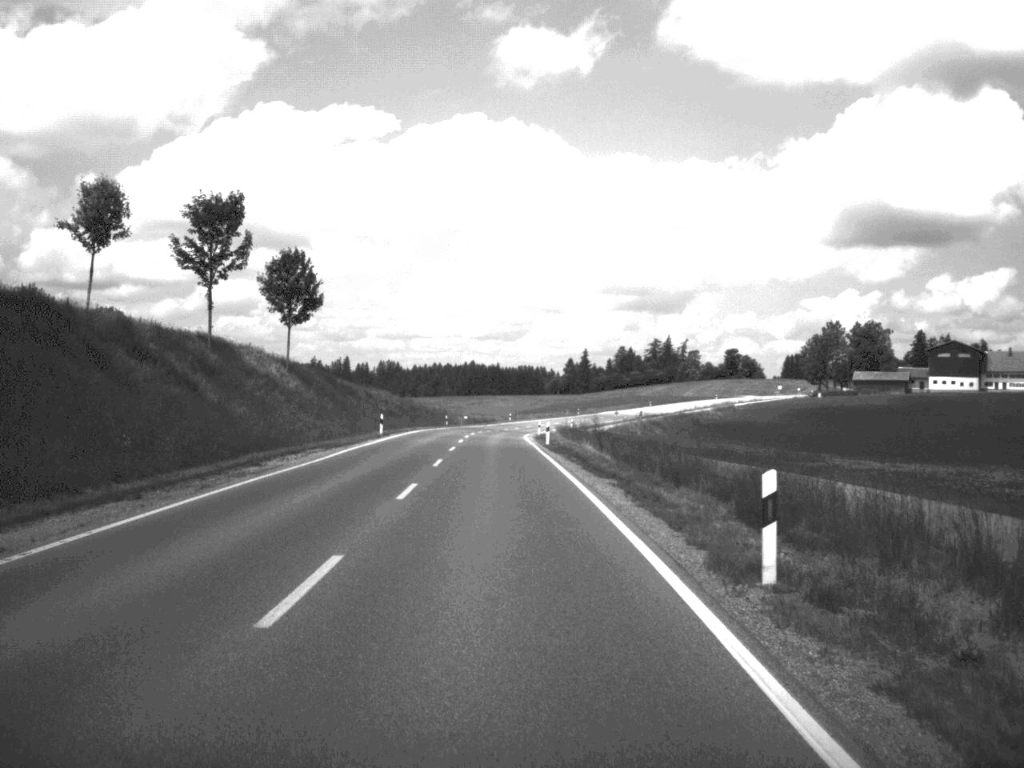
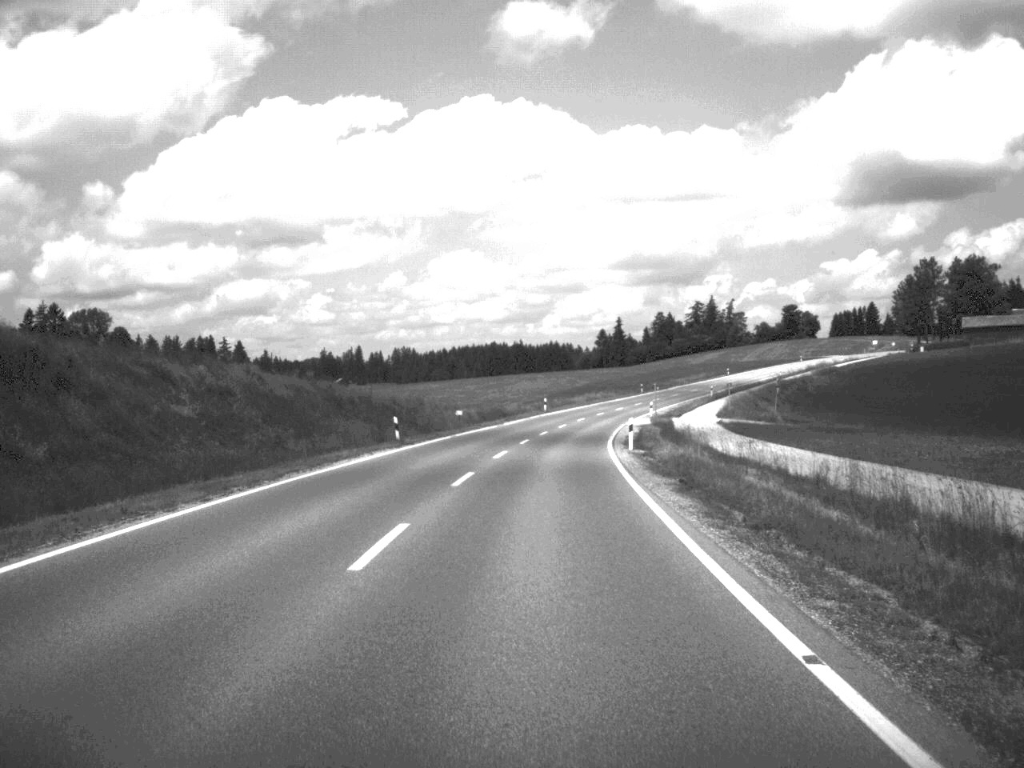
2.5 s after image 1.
(-1.6, +65.8) m; -1°
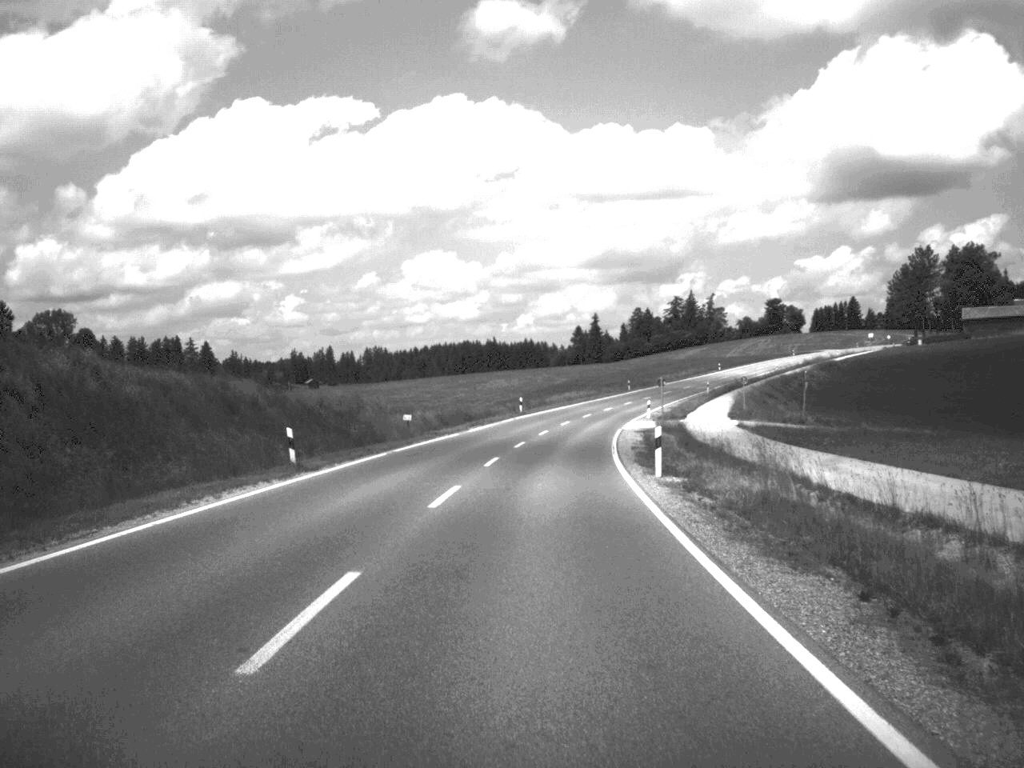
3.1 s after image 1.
(+0.1, +15.7) m; +1°
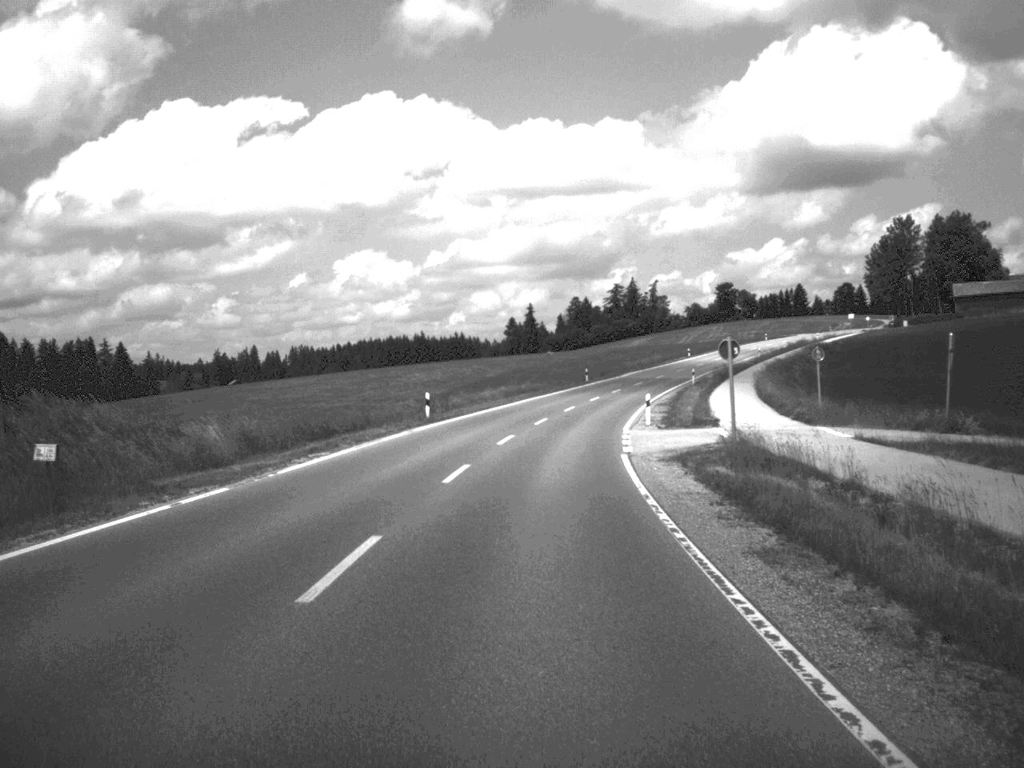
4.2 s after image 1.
(+0.8, +32.2) m; +3°
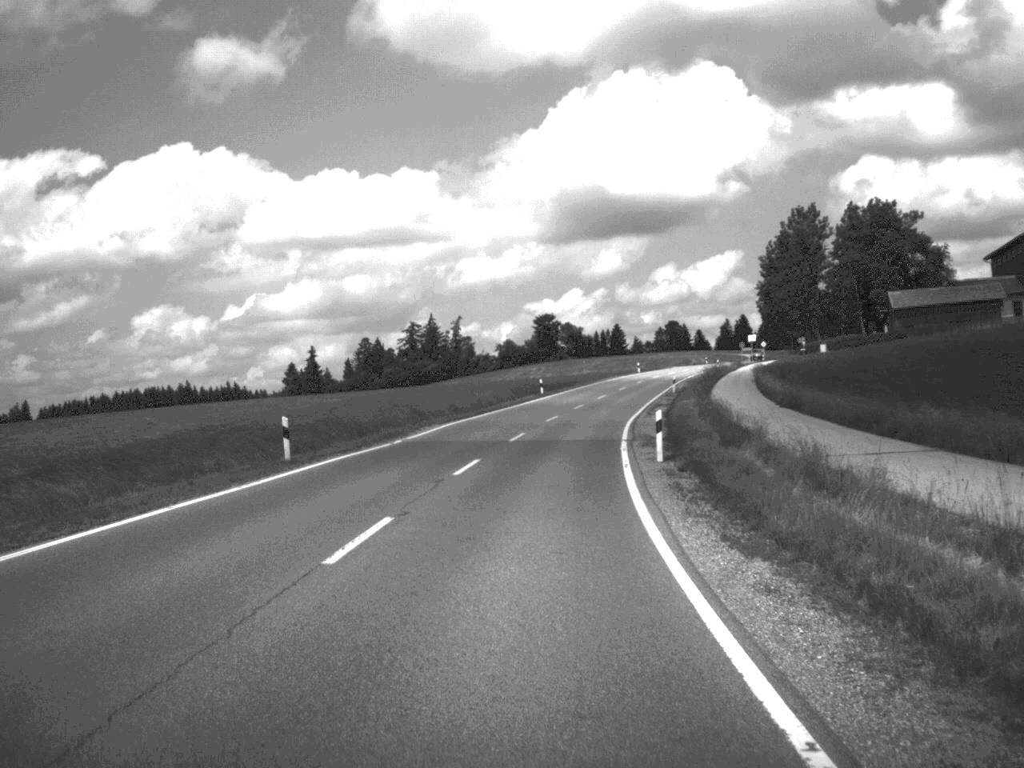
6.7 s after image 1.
(+5.1, +66.0) m; +9°
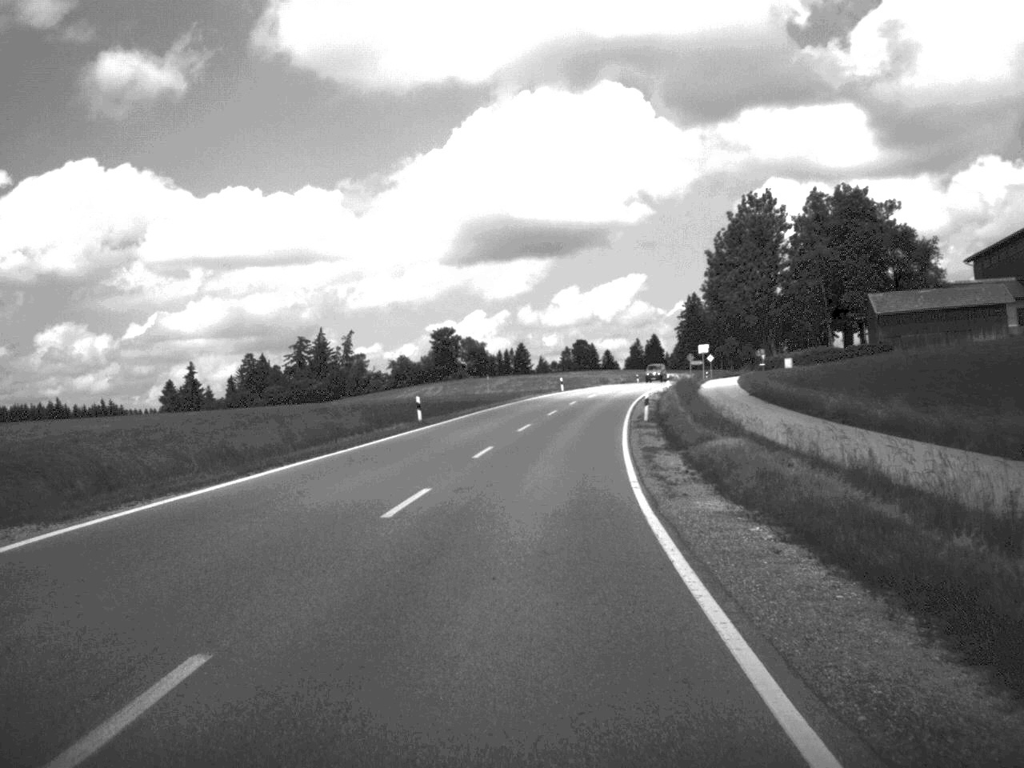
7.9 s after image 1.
(+1.2, +31.6) m; +4°
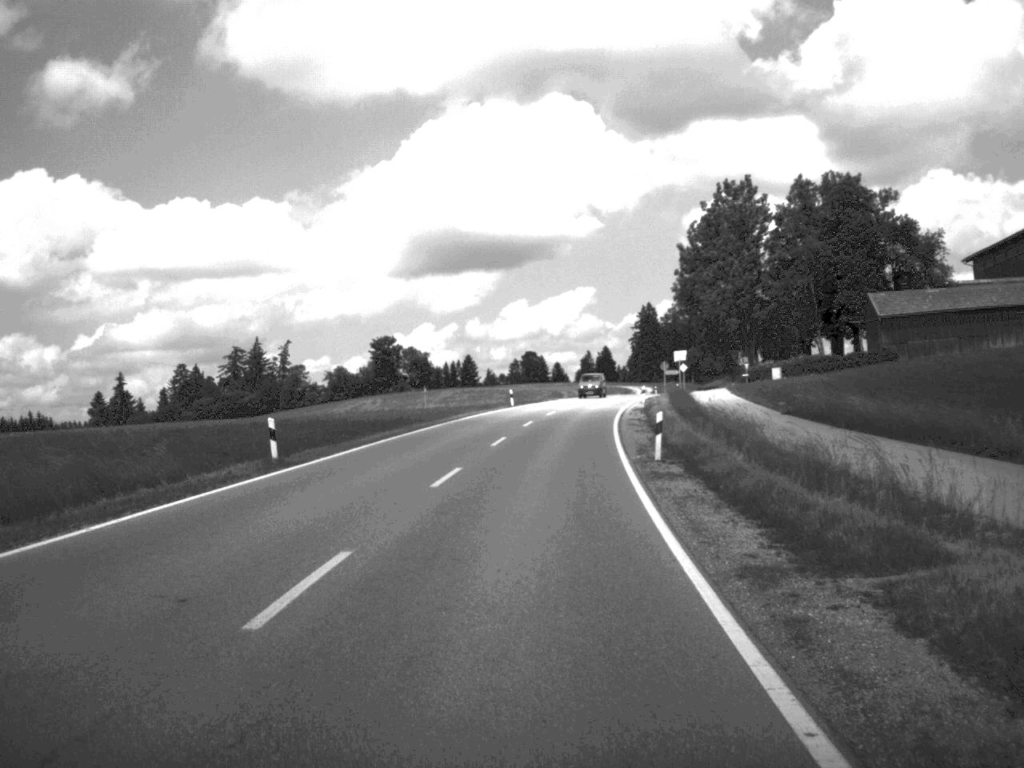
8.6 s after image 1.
(+0.4, +18.2) m; +2°
